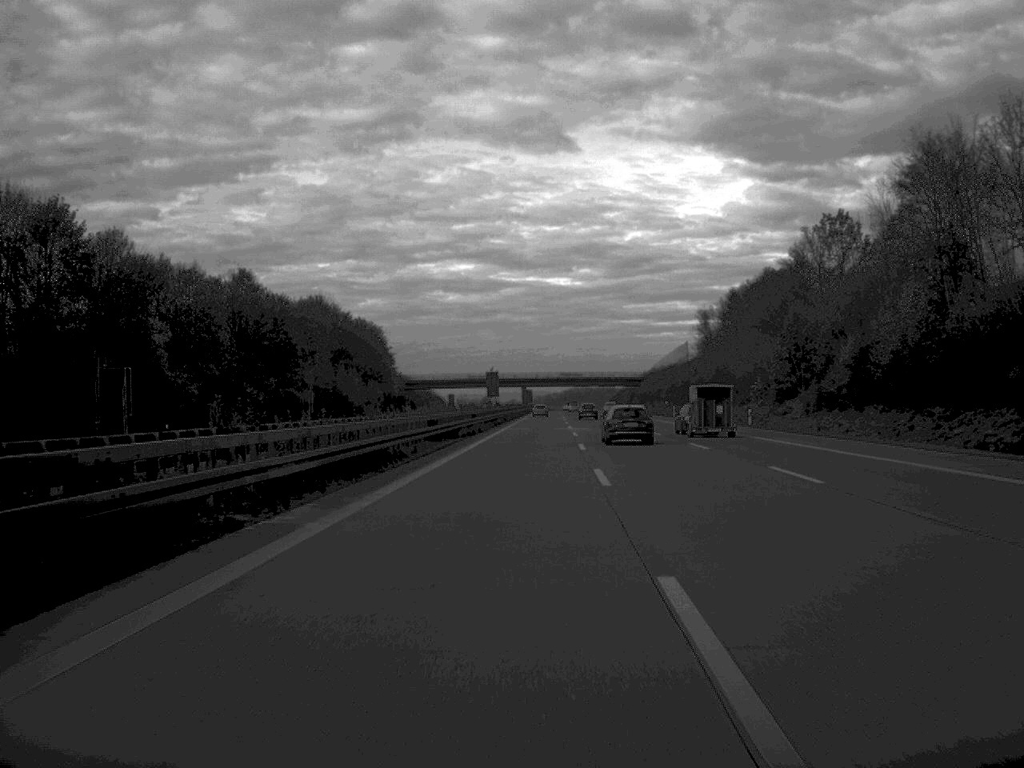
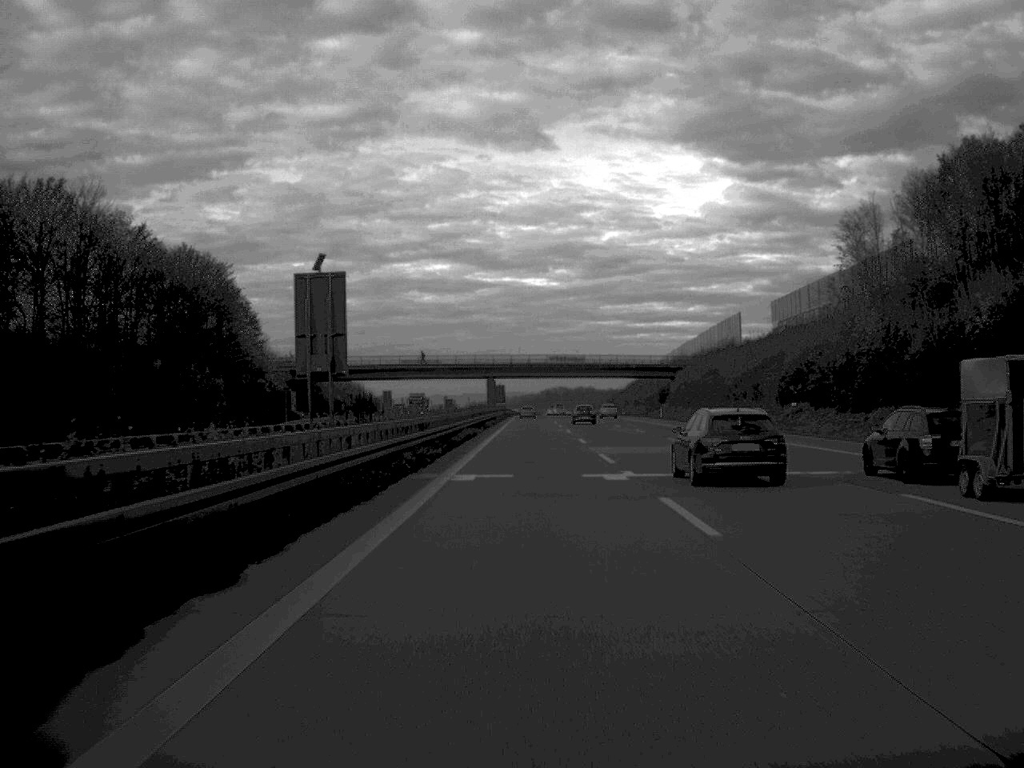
(+0.9, +98.2) m; +1°
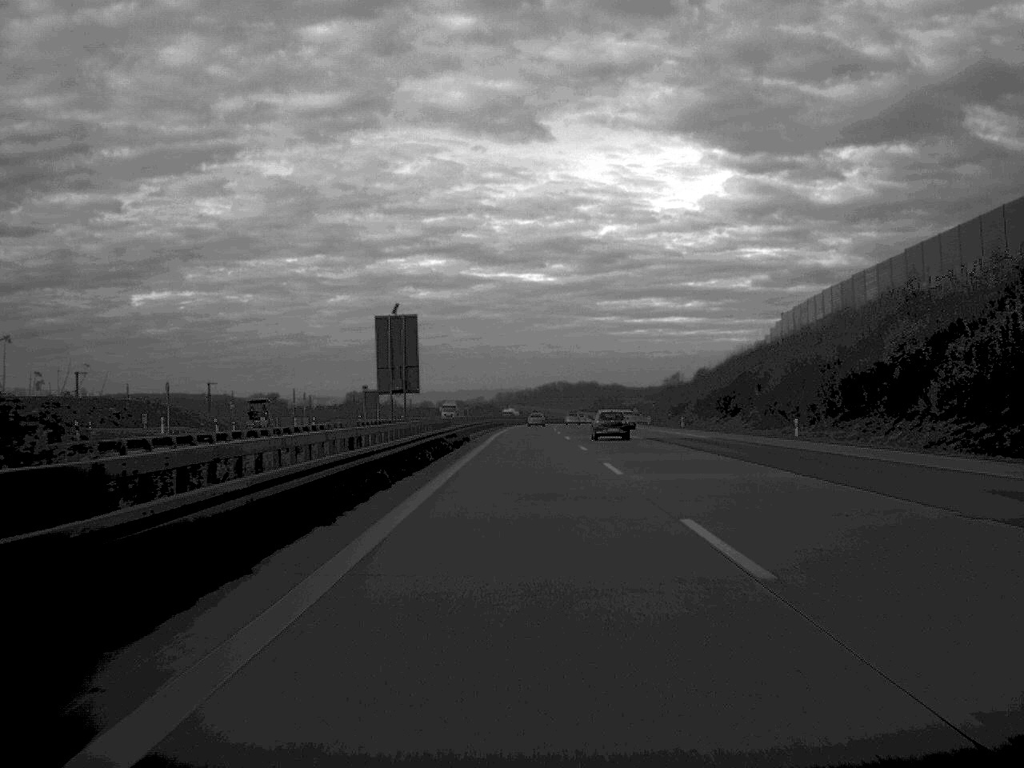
(+0.4, +166.3) m; 0°
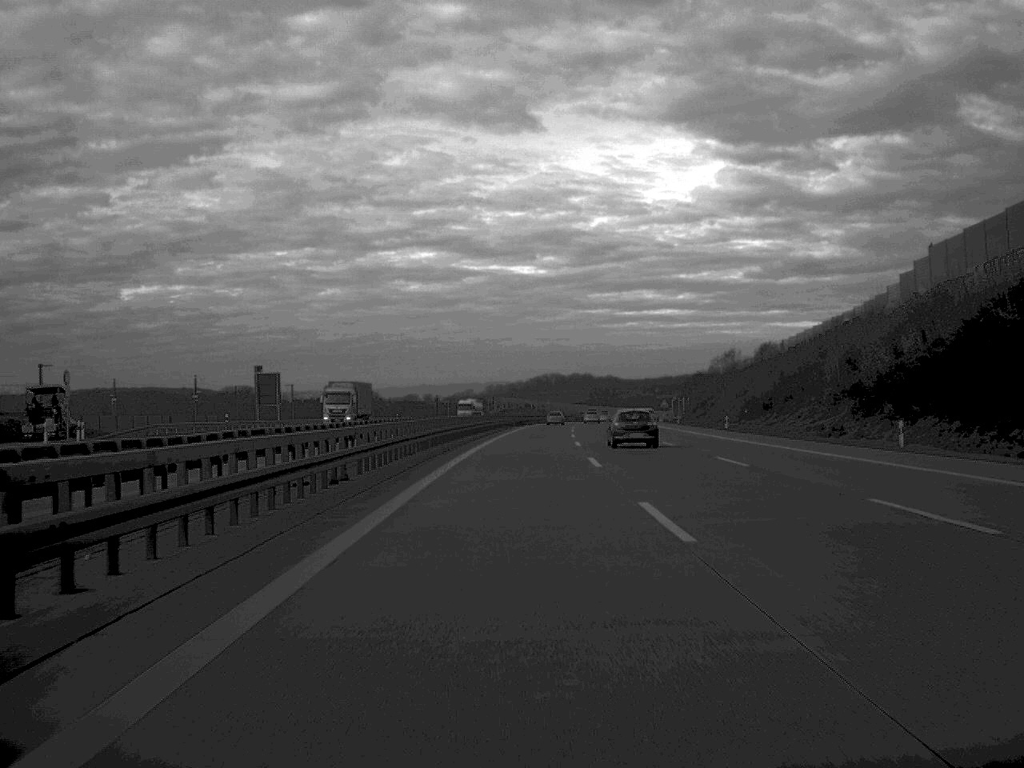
(+0.2, +68.2) m; 0°
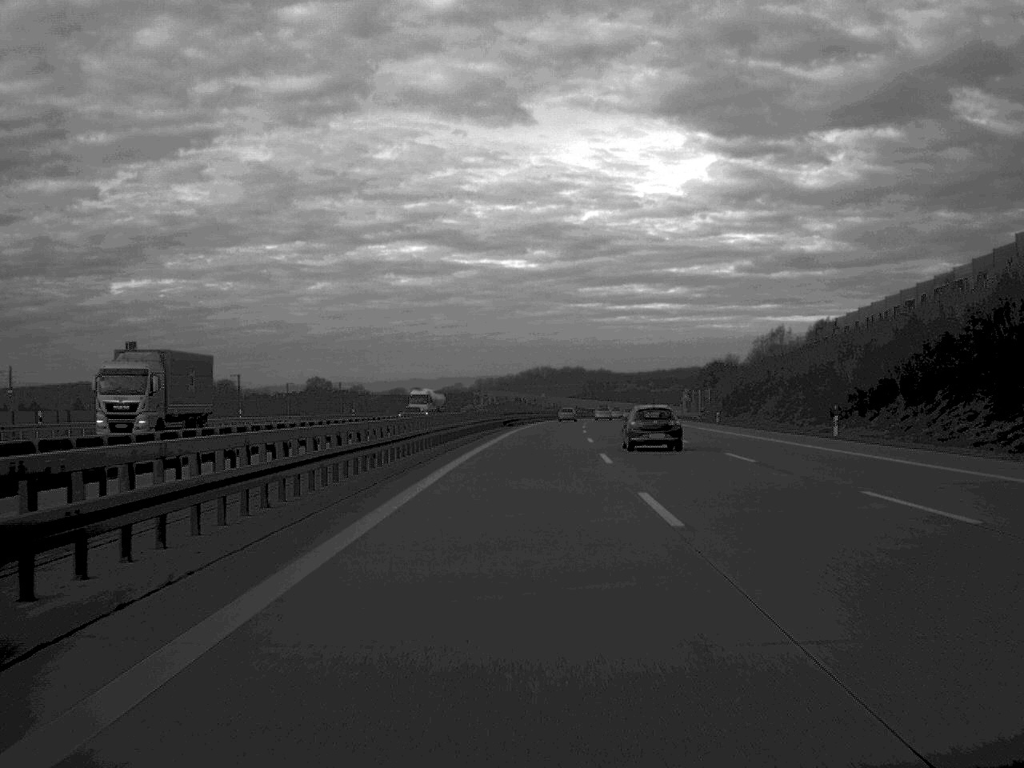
(+0.1, +34.8) m; 0°
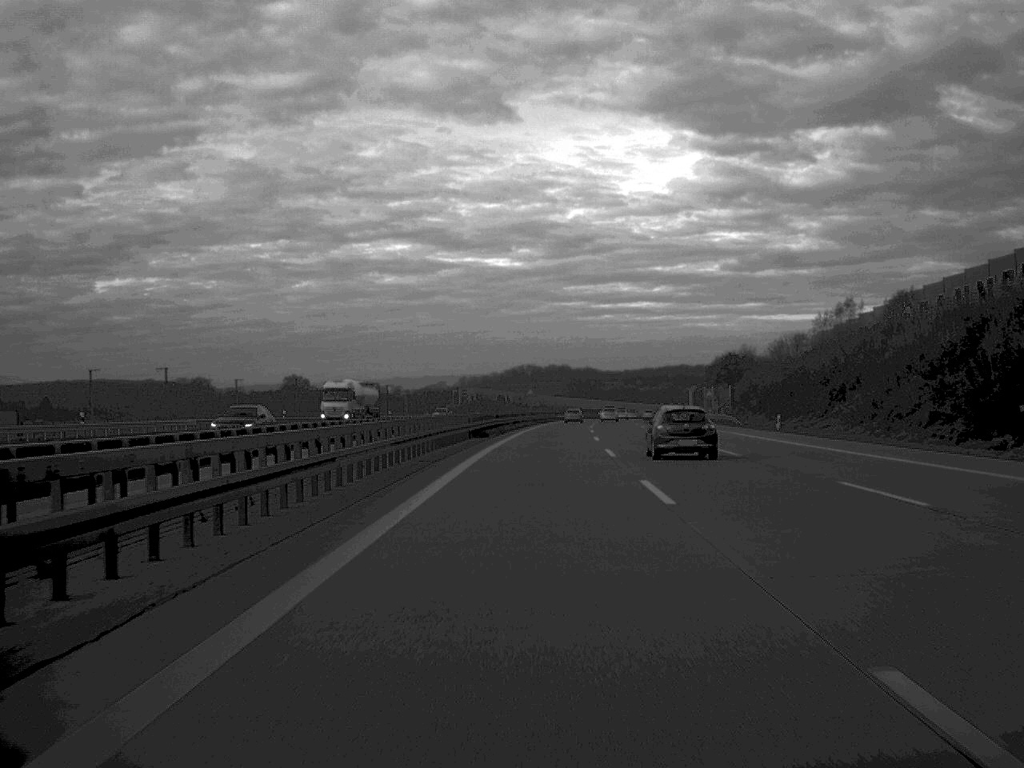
(+0.2, +31.8) m; +1°
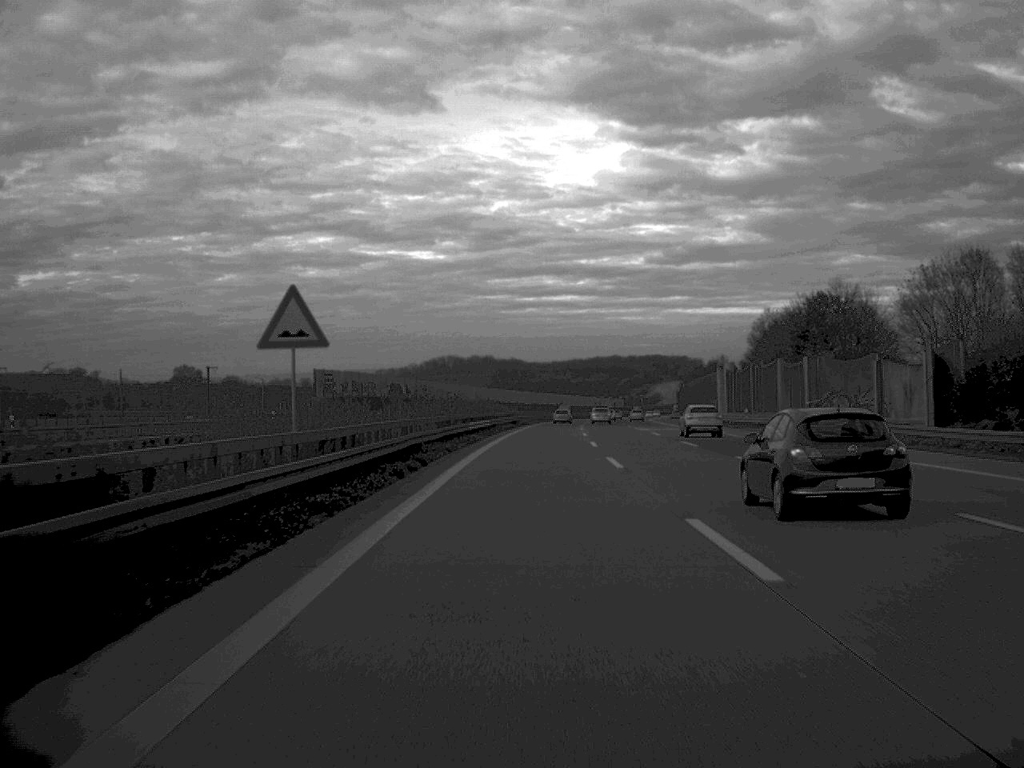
(+3.0, +98.4) m; +3°
